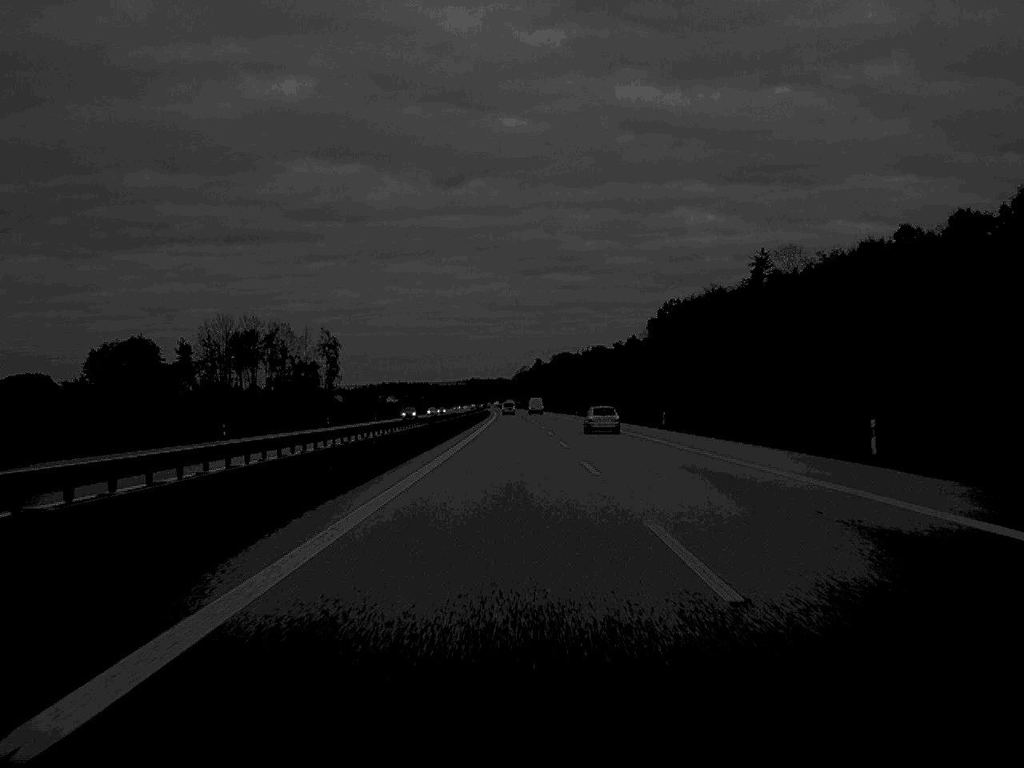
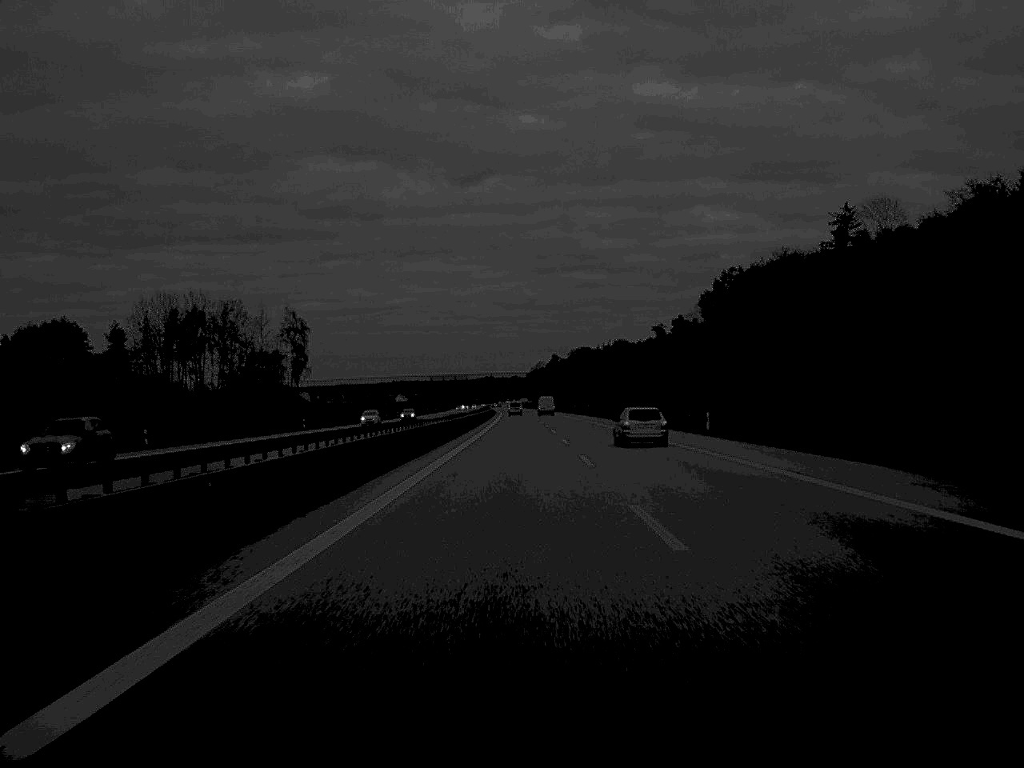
(-0.4, +68.0) m; -1°
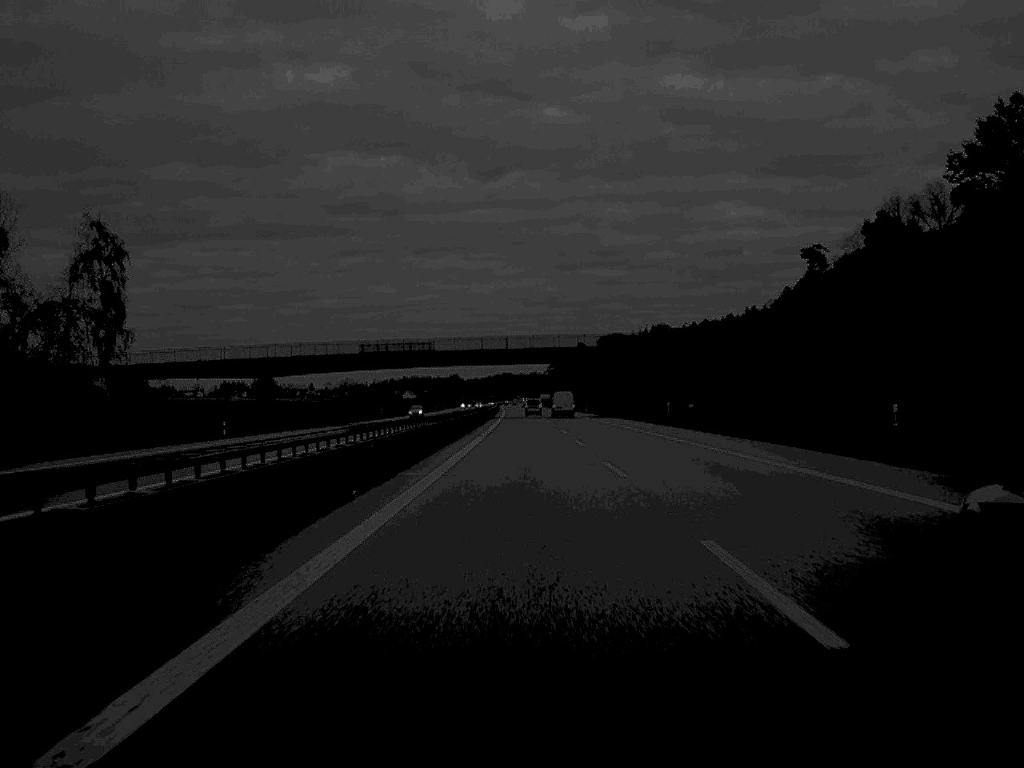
(-1.1, +129.9) m; -1°
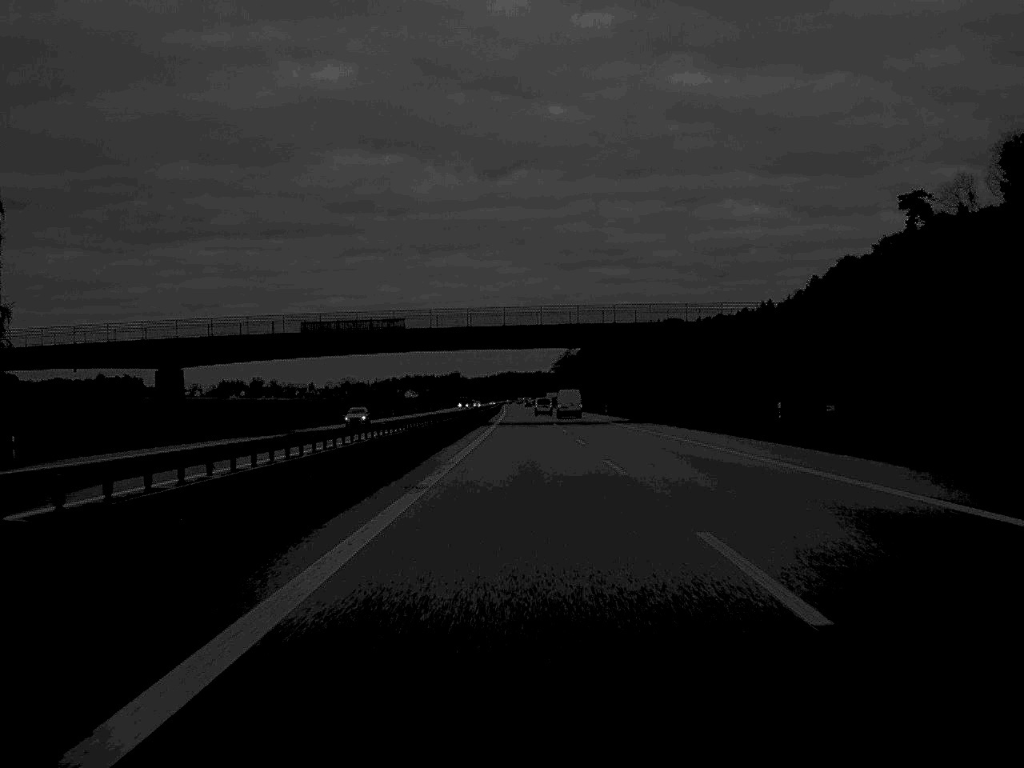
(-0.1, +36.1) m; 0°
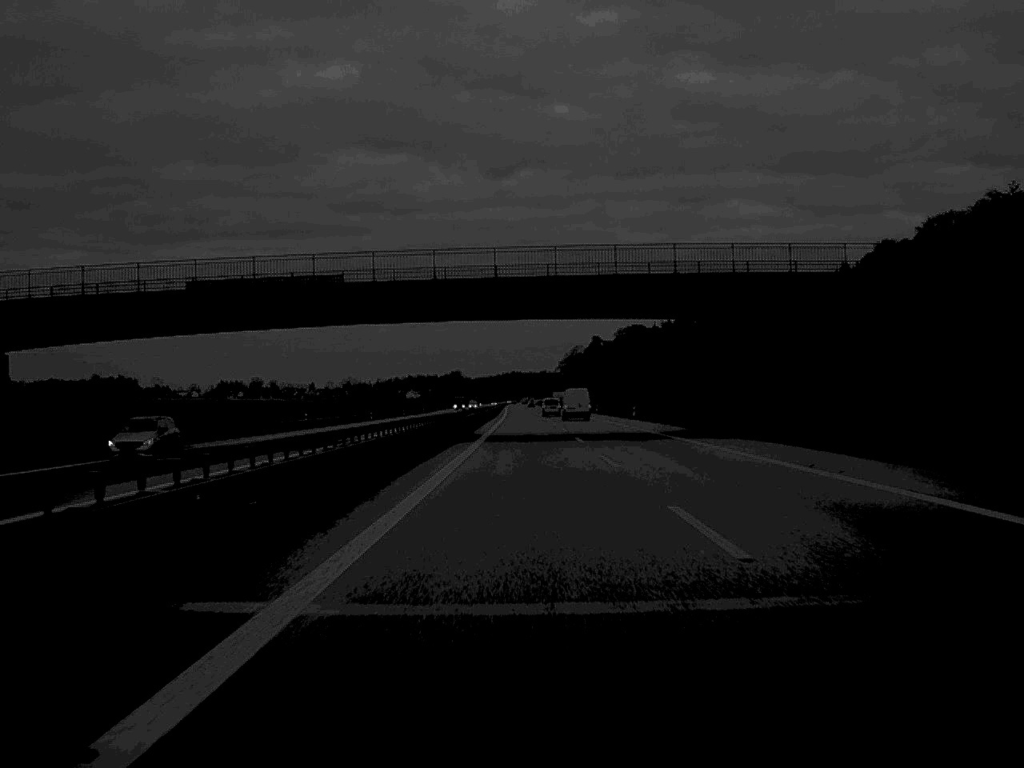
(0.0, +31.5) m; 0°
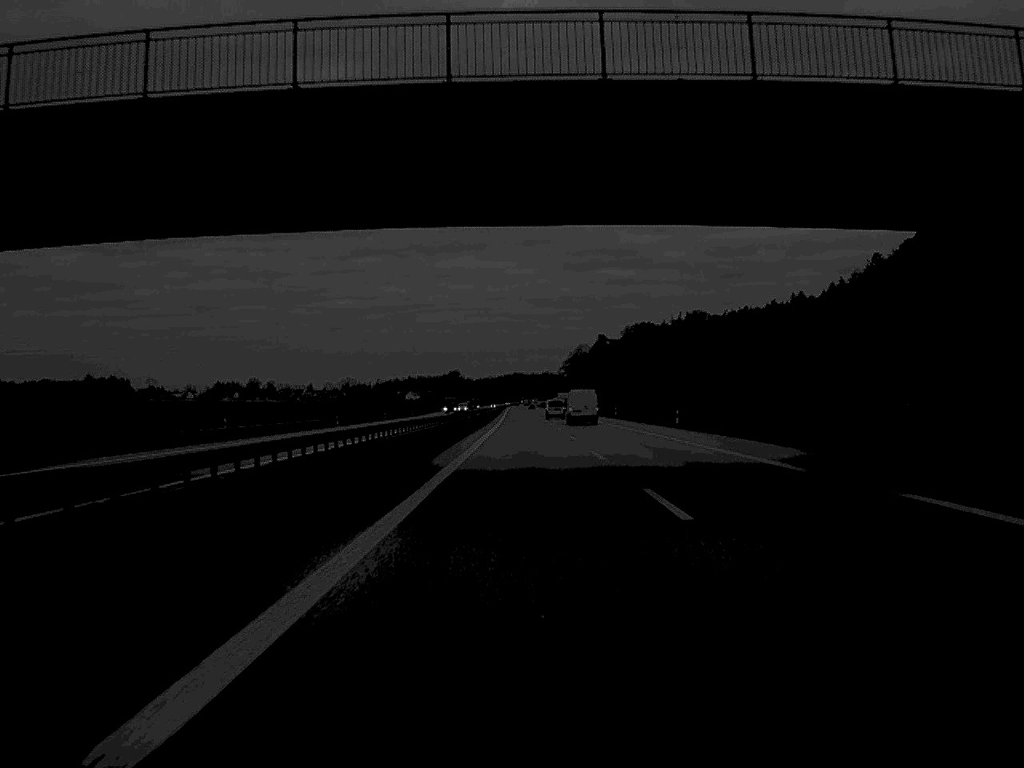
(0.0, +31.4) m; 0°
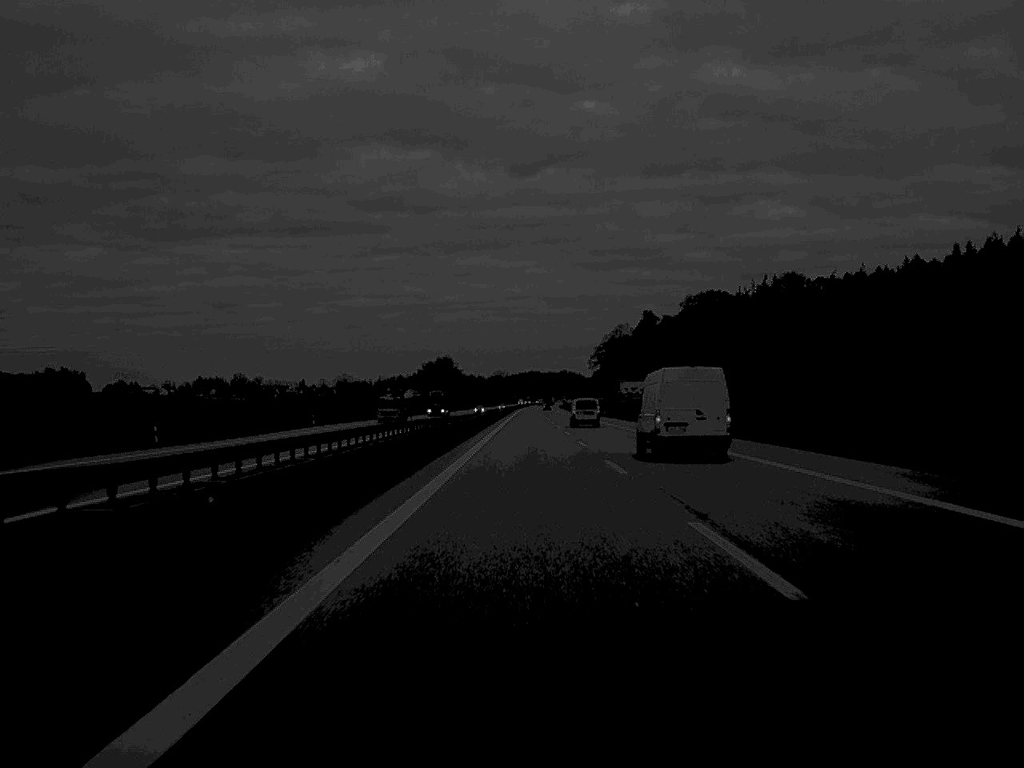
(-1.3, +168.4) m; -1°
